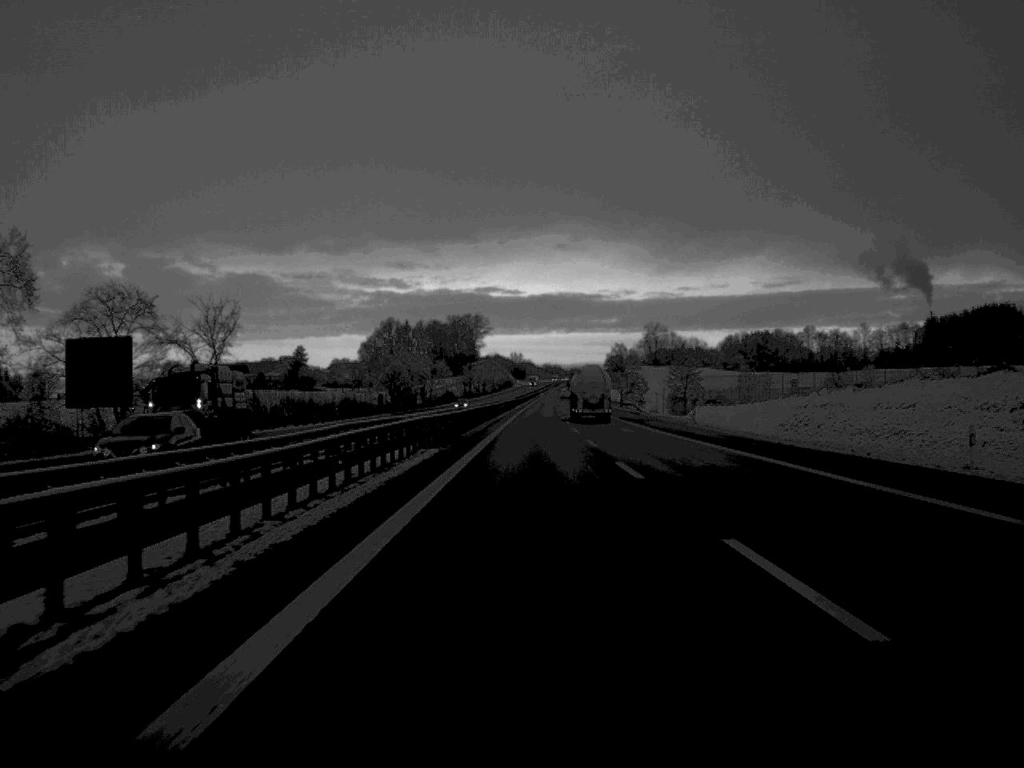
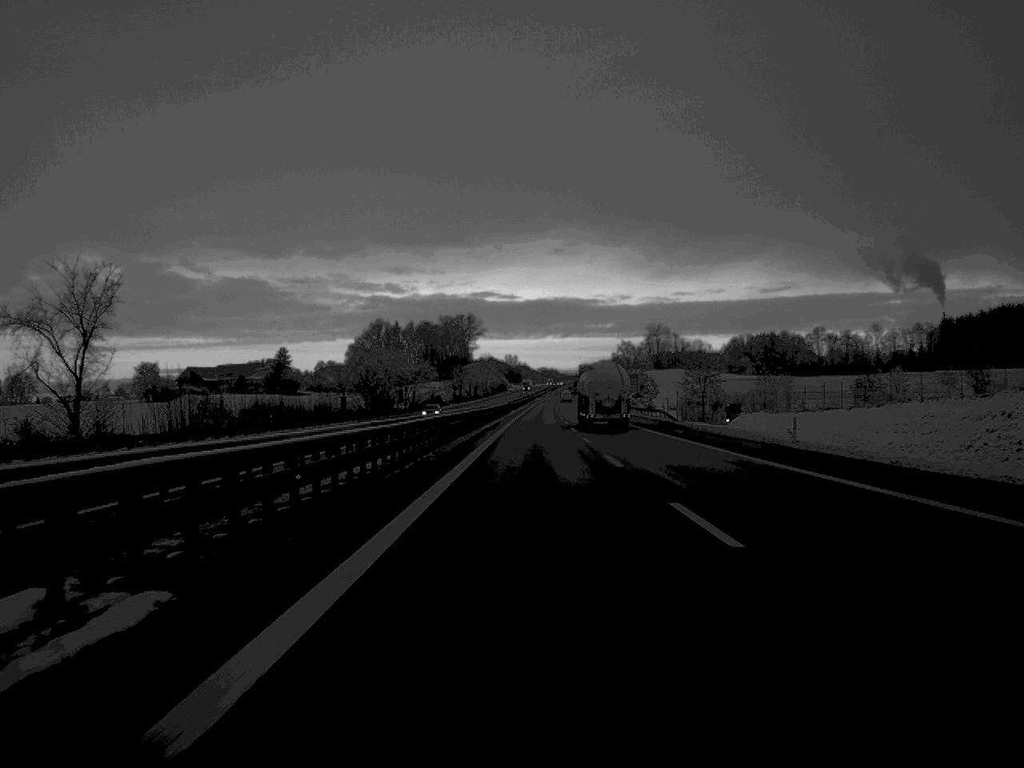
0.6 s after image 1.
(0.0, +29.7) m; 0°
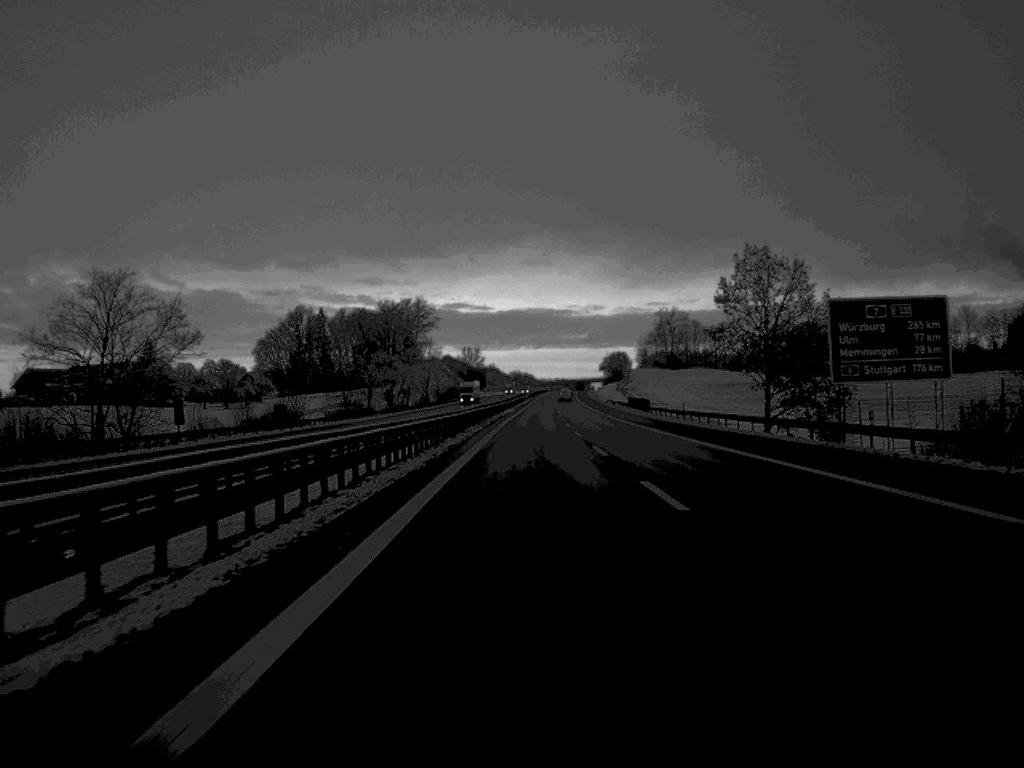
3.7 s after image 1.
(+1.6, +156.2) m; +1°
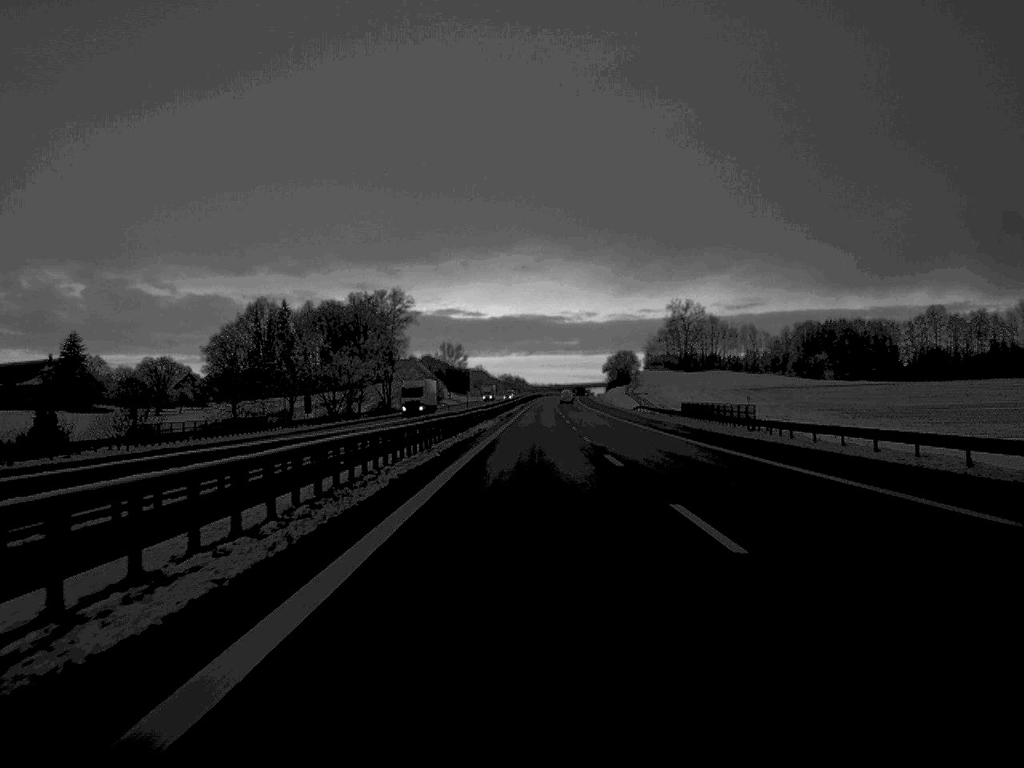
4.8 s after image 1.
(+0.2, +58.6) m; 0°
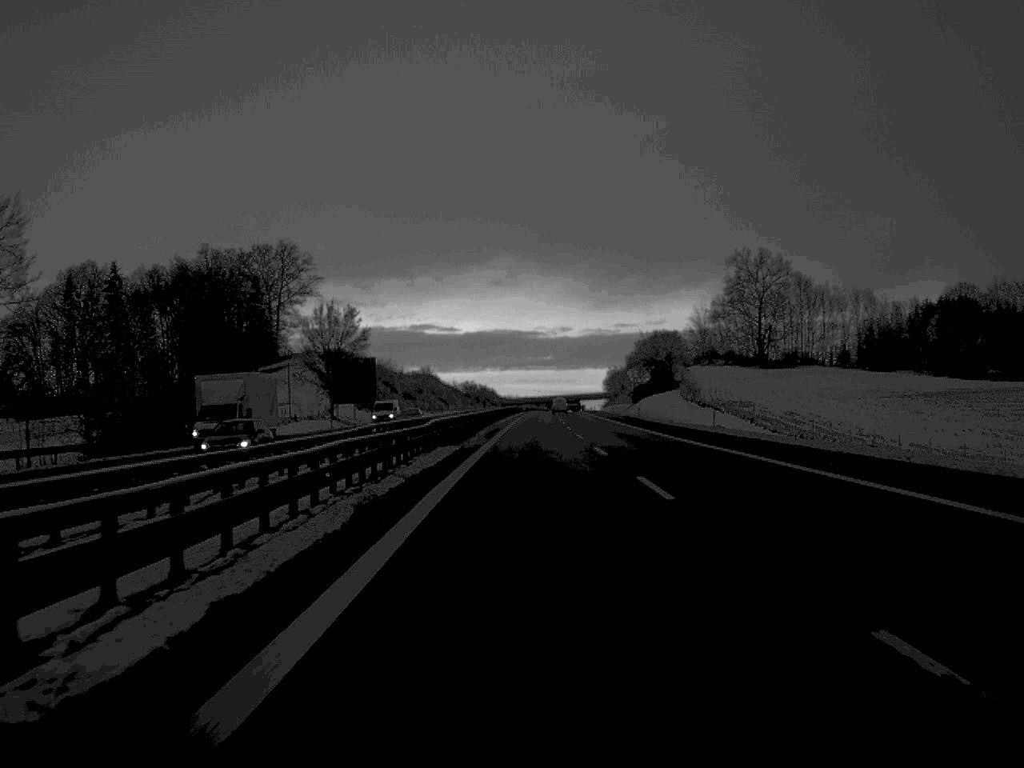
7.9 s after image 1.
(+1.3, +153.6) m; +1°
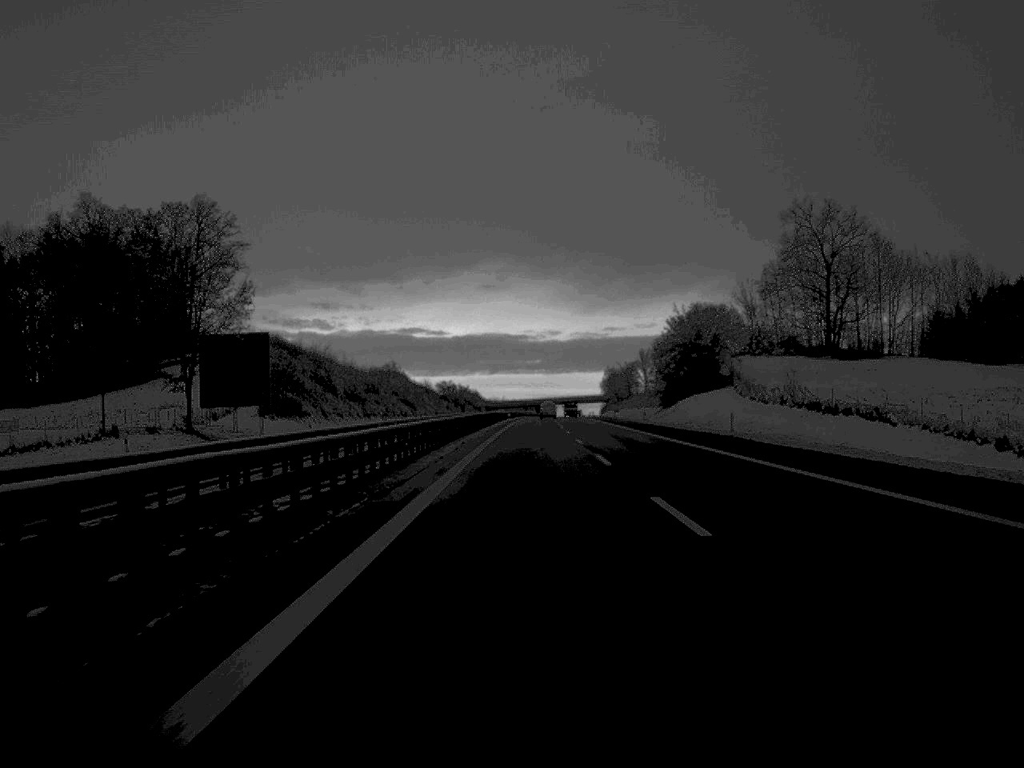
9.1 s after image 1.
(+0.3, +59.2) m; 0°
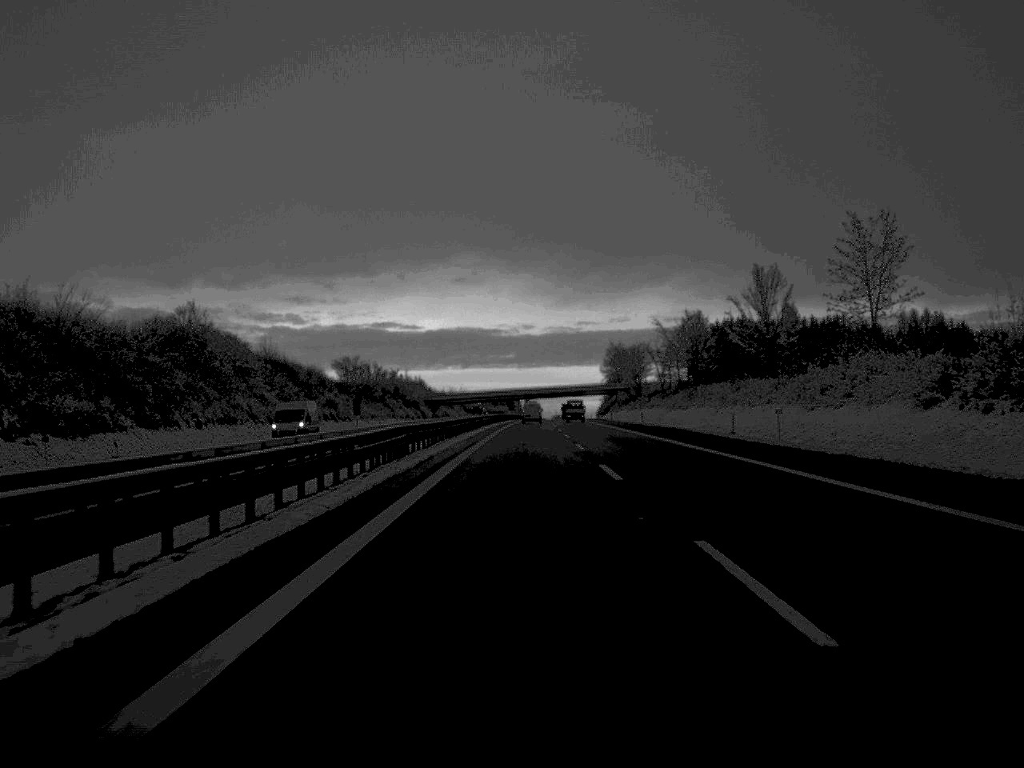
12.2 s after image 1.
(+1.5, +150.4) m; +1°
